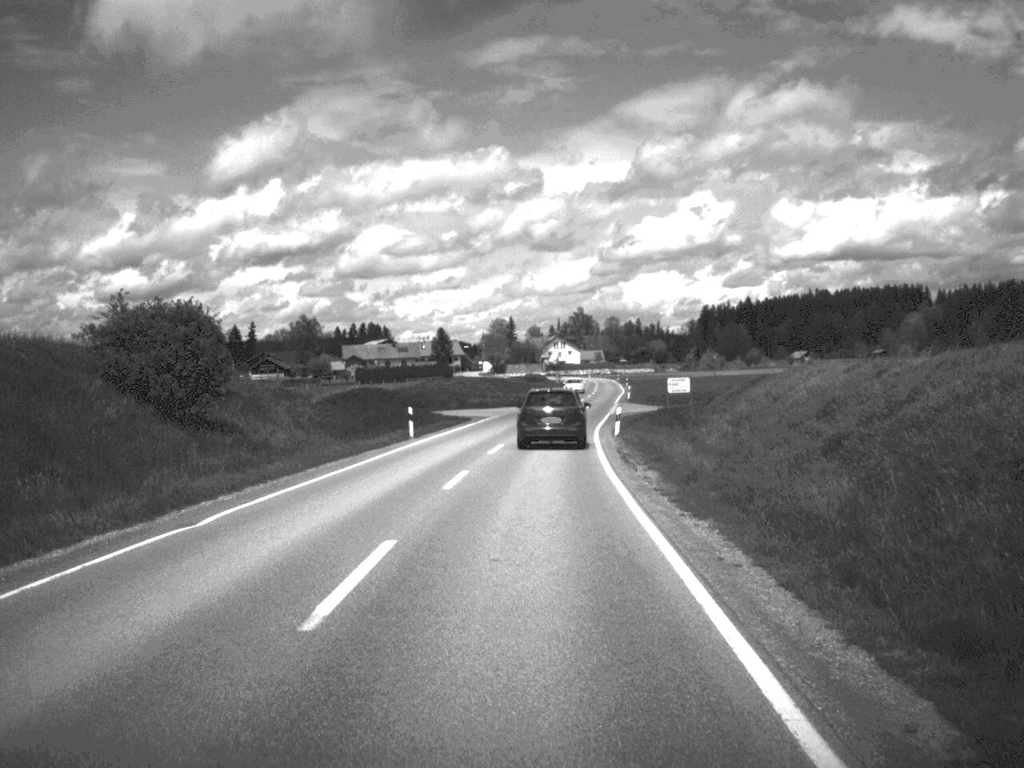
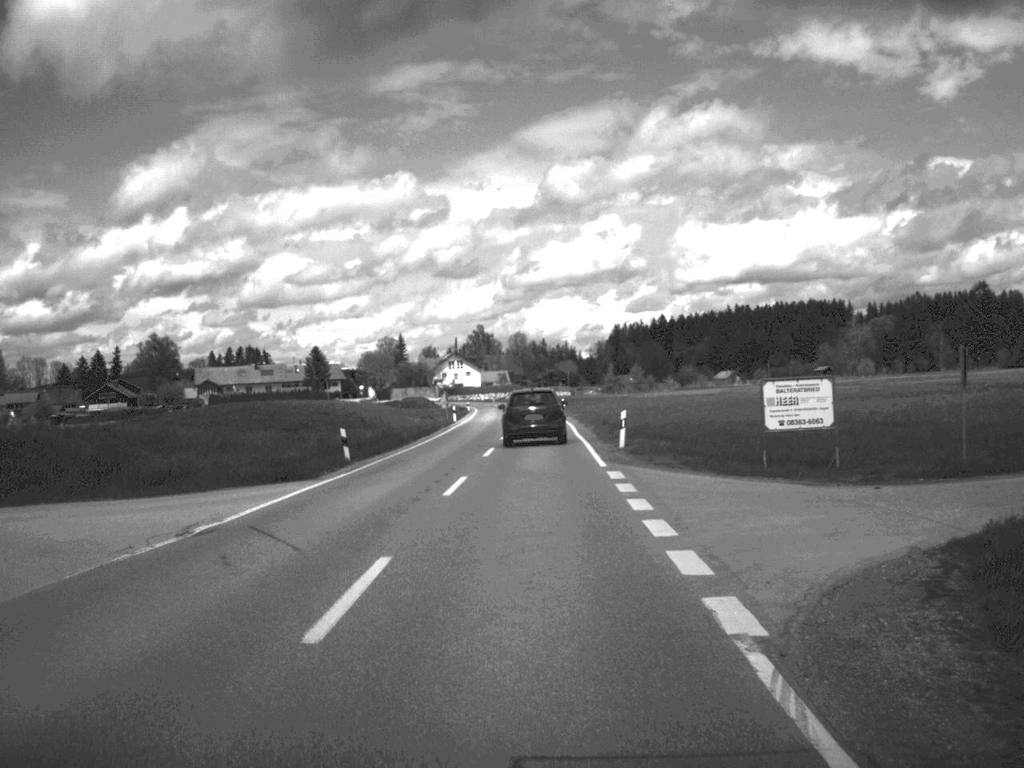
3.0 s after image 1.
(+2.2, +58.9) m; +4°
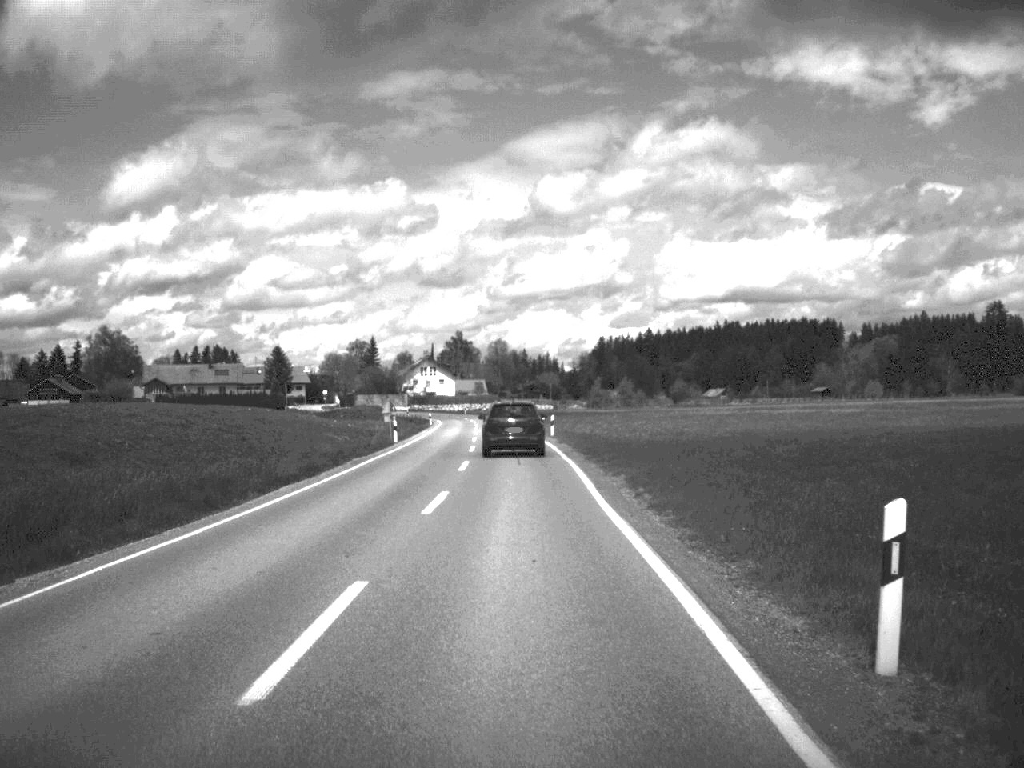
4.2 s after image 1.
(+0.2, +25.1) m; +1°
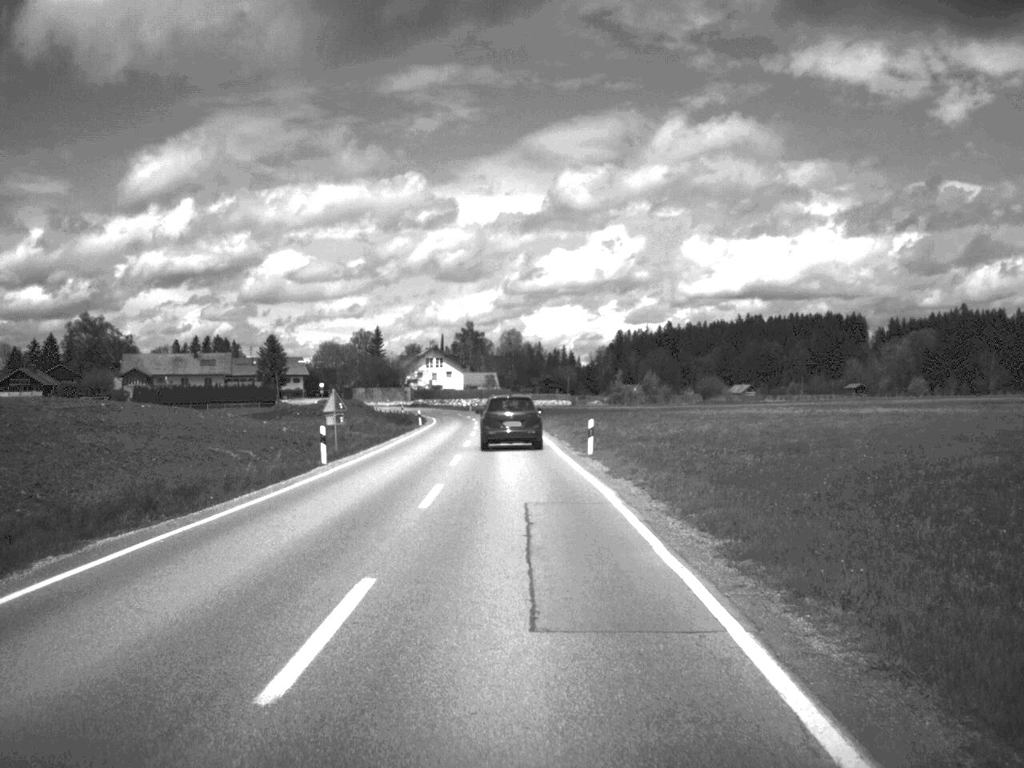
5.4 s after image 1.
(-0.1, +23.3) m; -1°
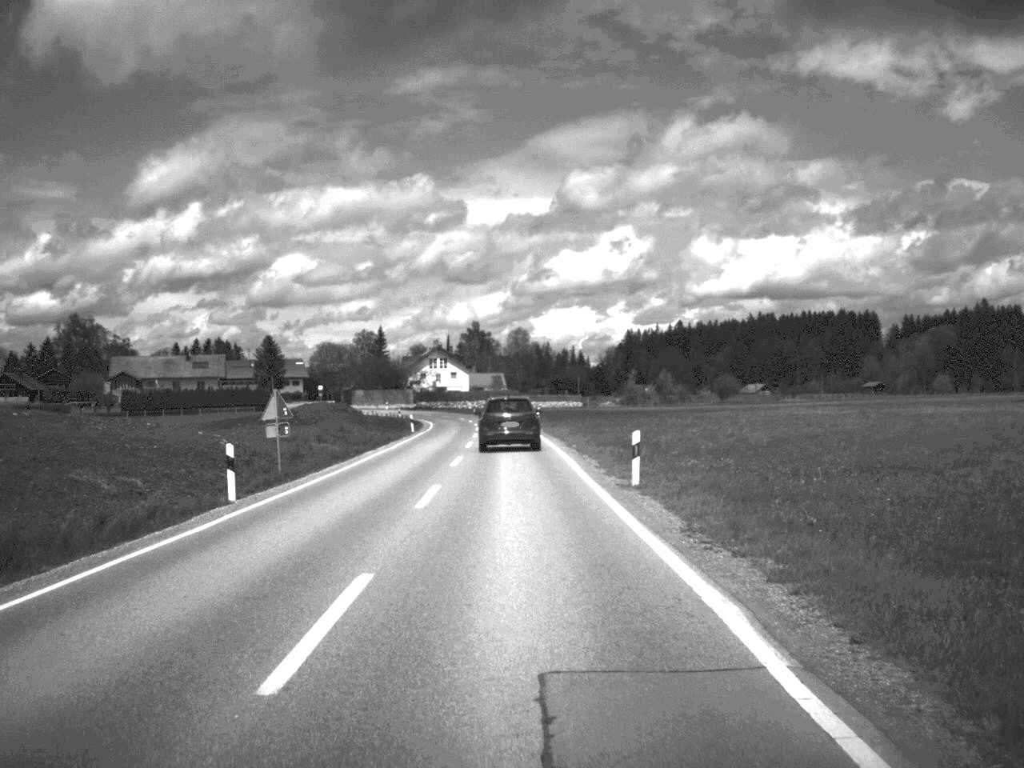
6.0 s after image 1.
(0.0, +11.4) m; 0°
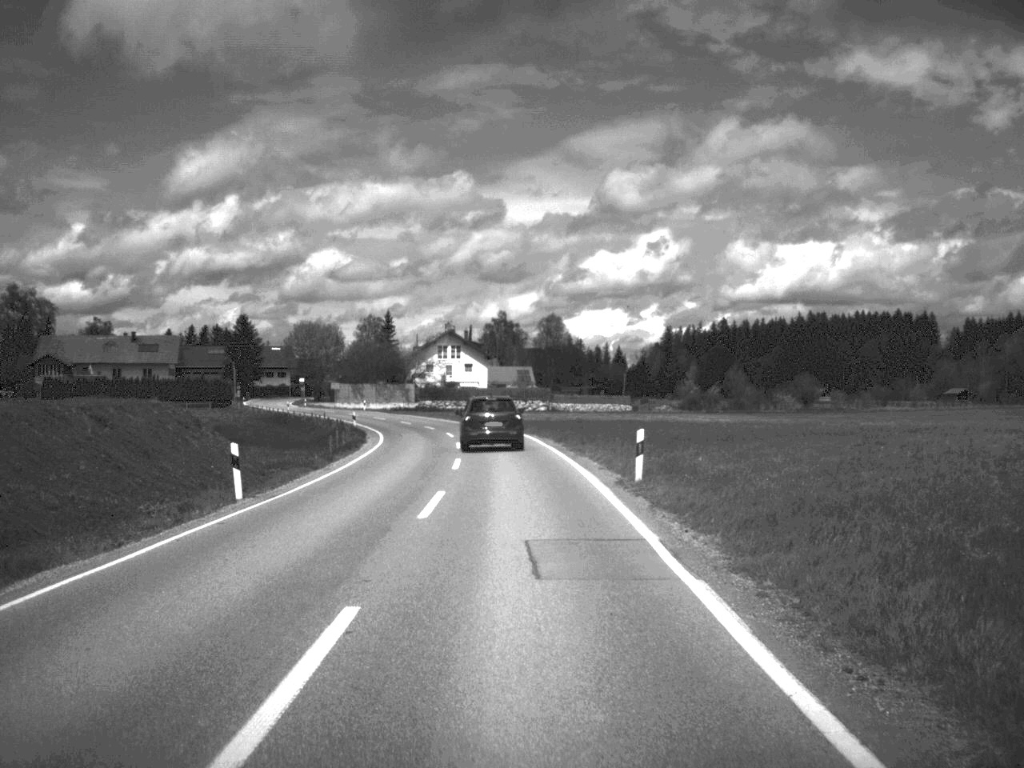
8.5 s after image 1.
(-0.8, +48.6) m; -1°
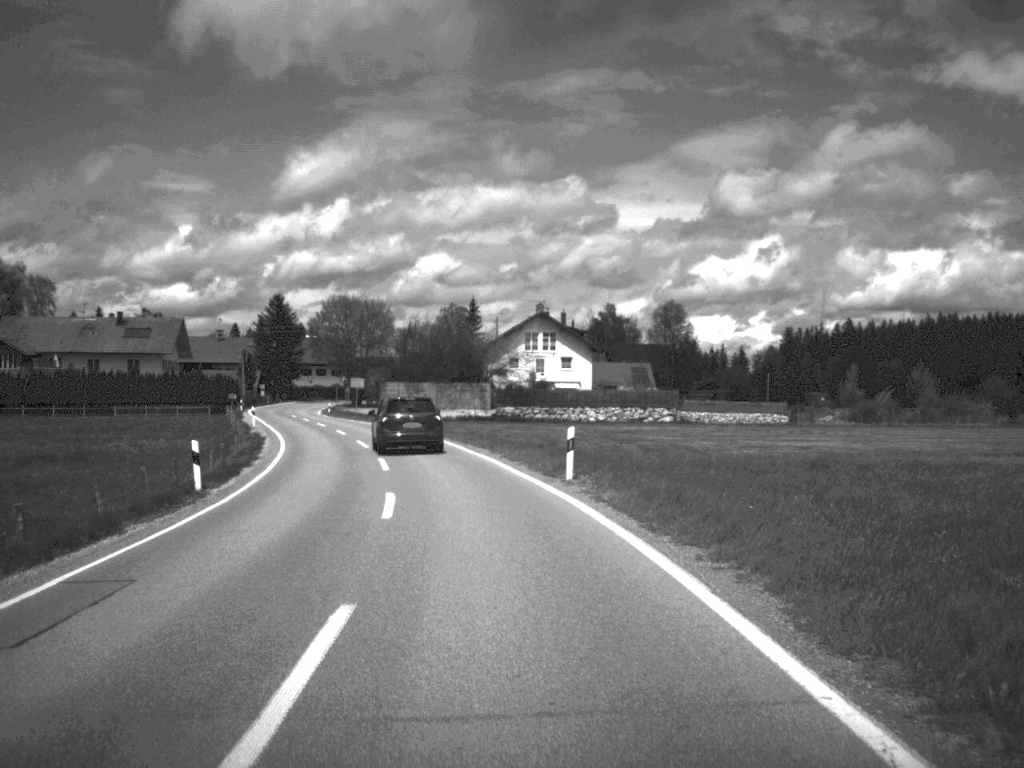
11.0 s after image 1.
(-1.3, +46.7) m; -5°
